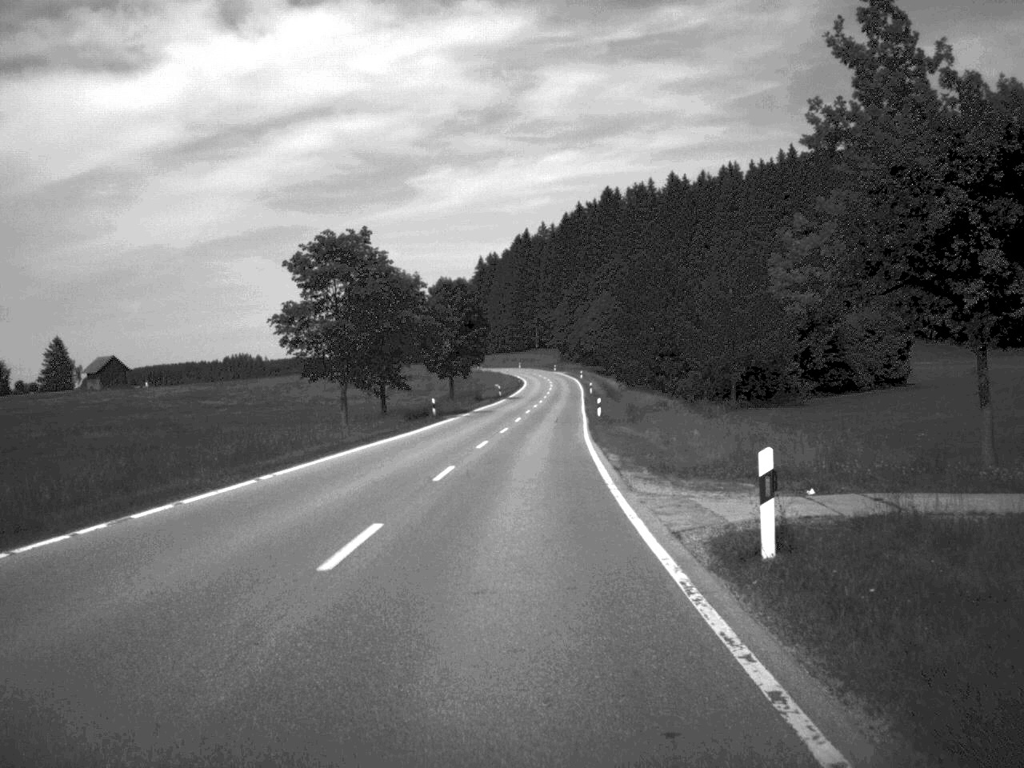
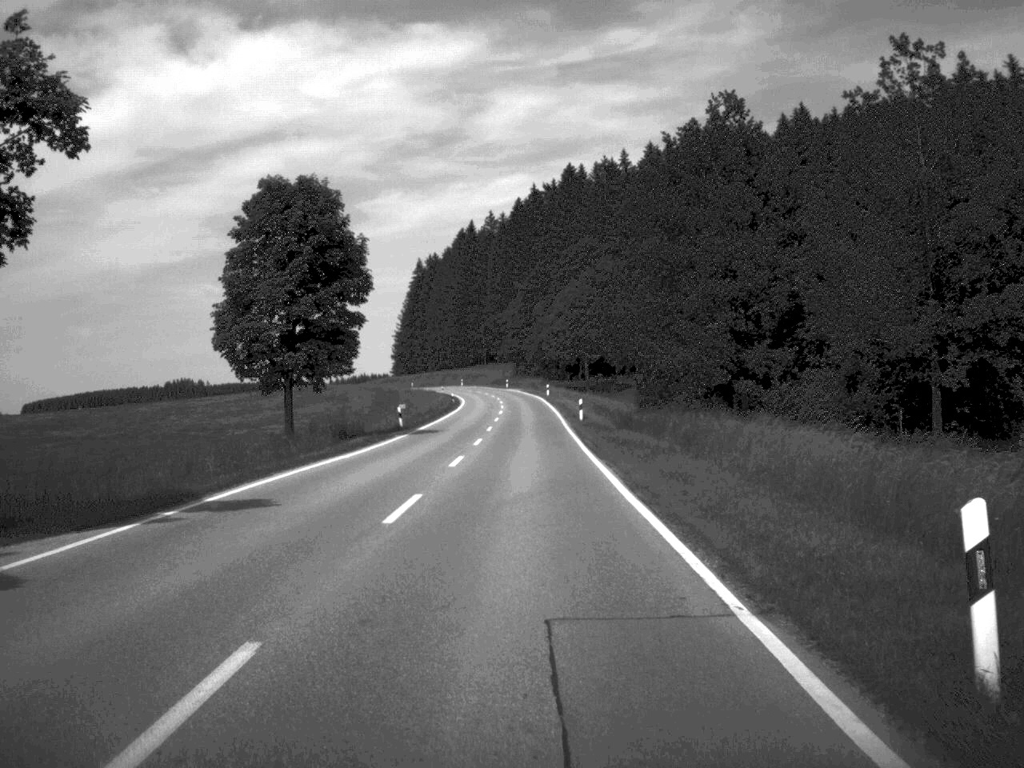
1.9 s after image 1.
(+1.0, +54.2) m; +2°
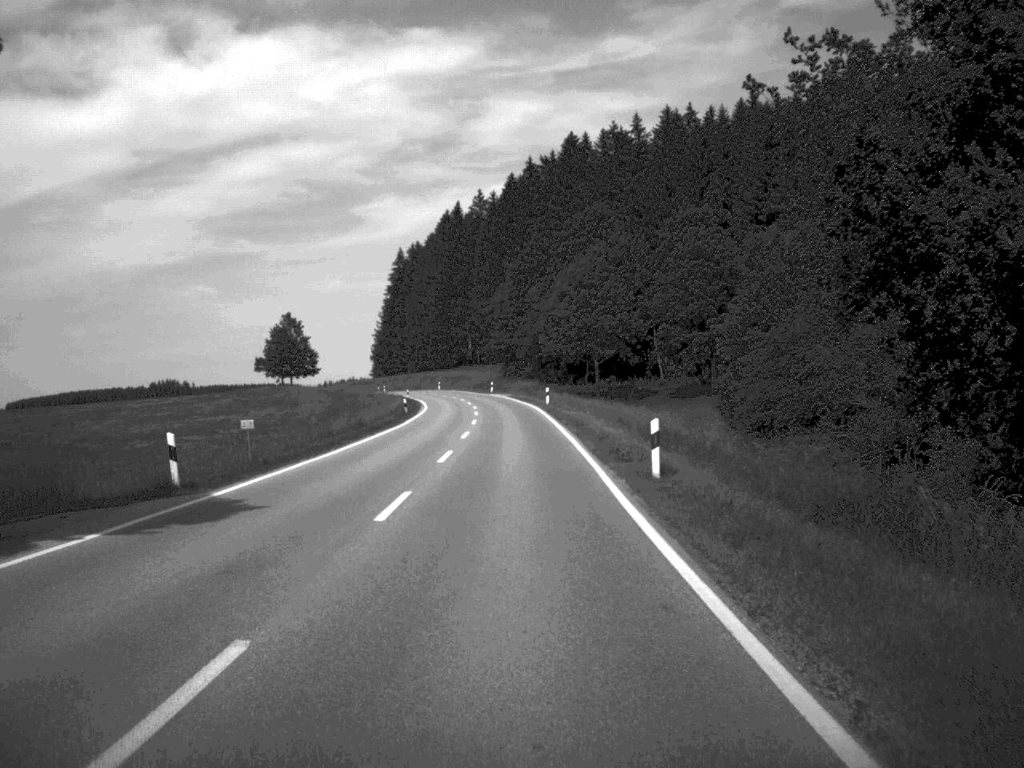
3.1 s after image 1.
(+0.1, +34.6) m; 0°
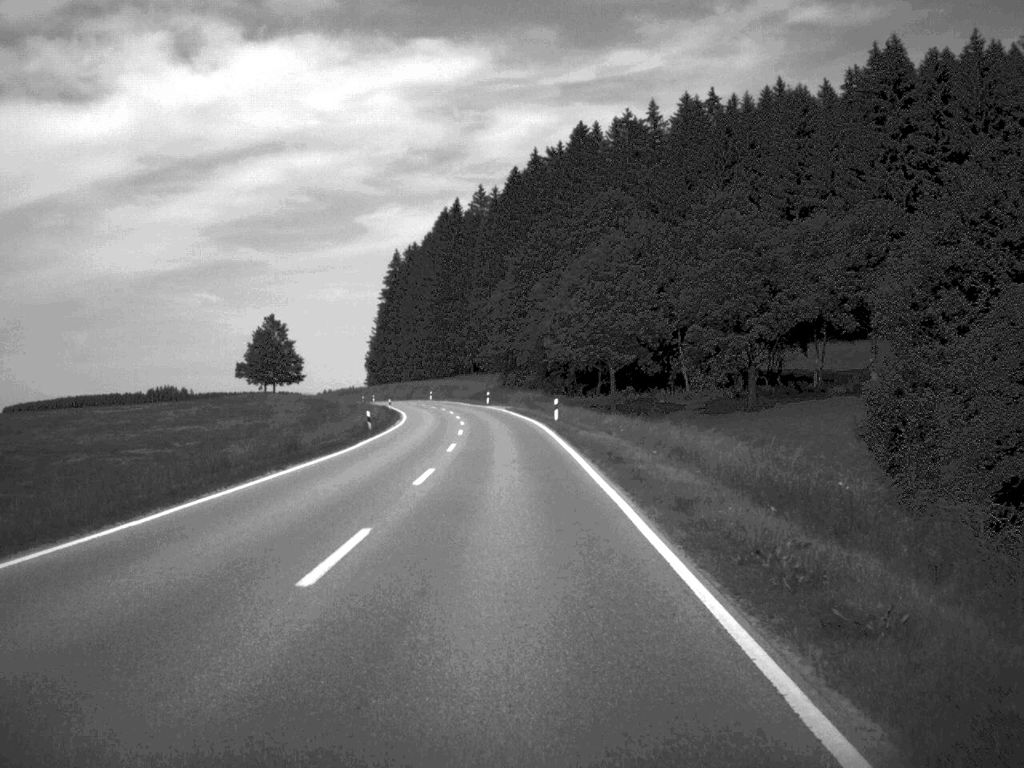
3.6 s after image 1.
(0.0, +16.9) m; 0°
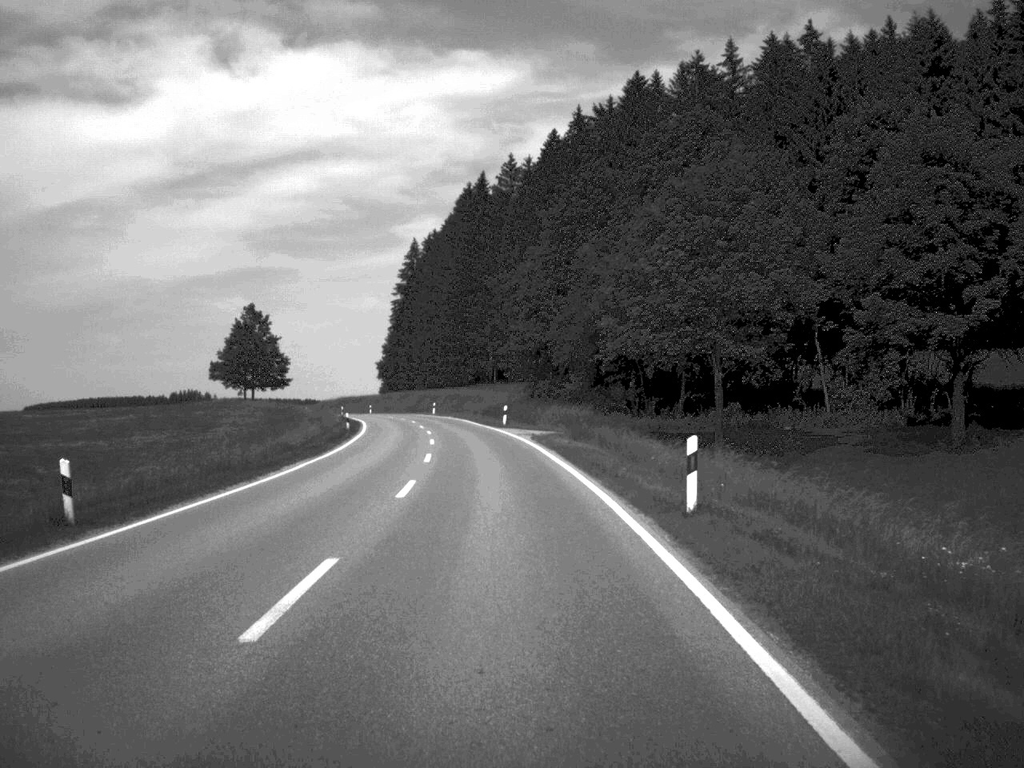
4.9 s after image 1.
(-0.4, +37.5) m; -2°
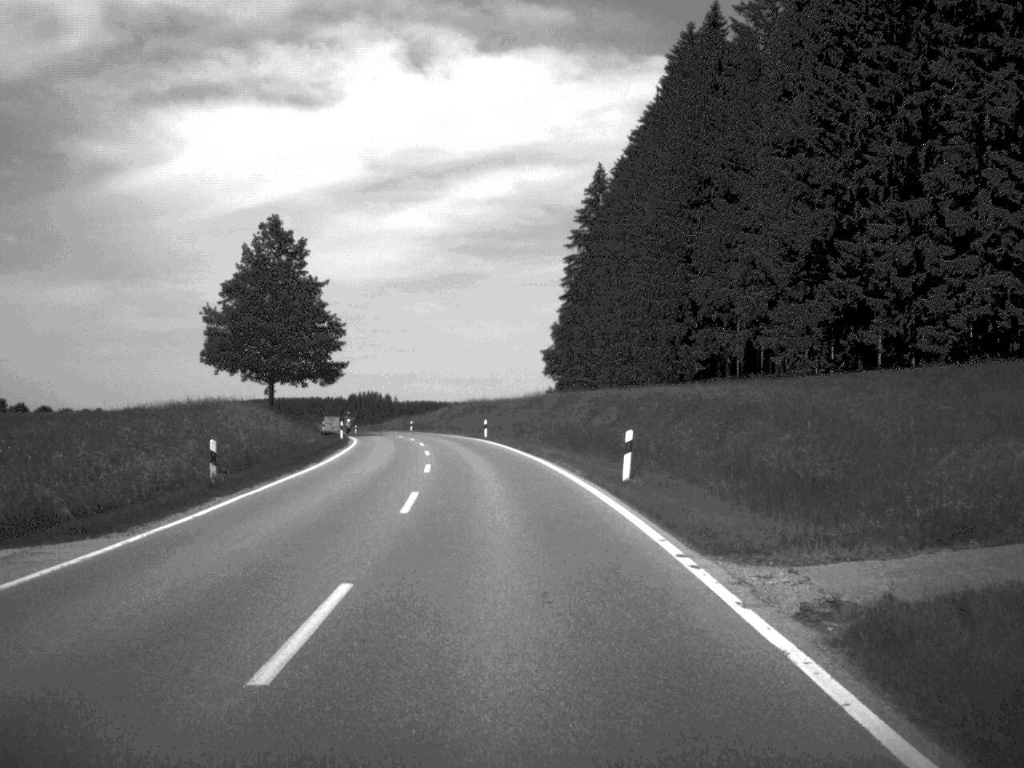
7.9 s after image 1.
(-6.1, +83.2) m; -9°
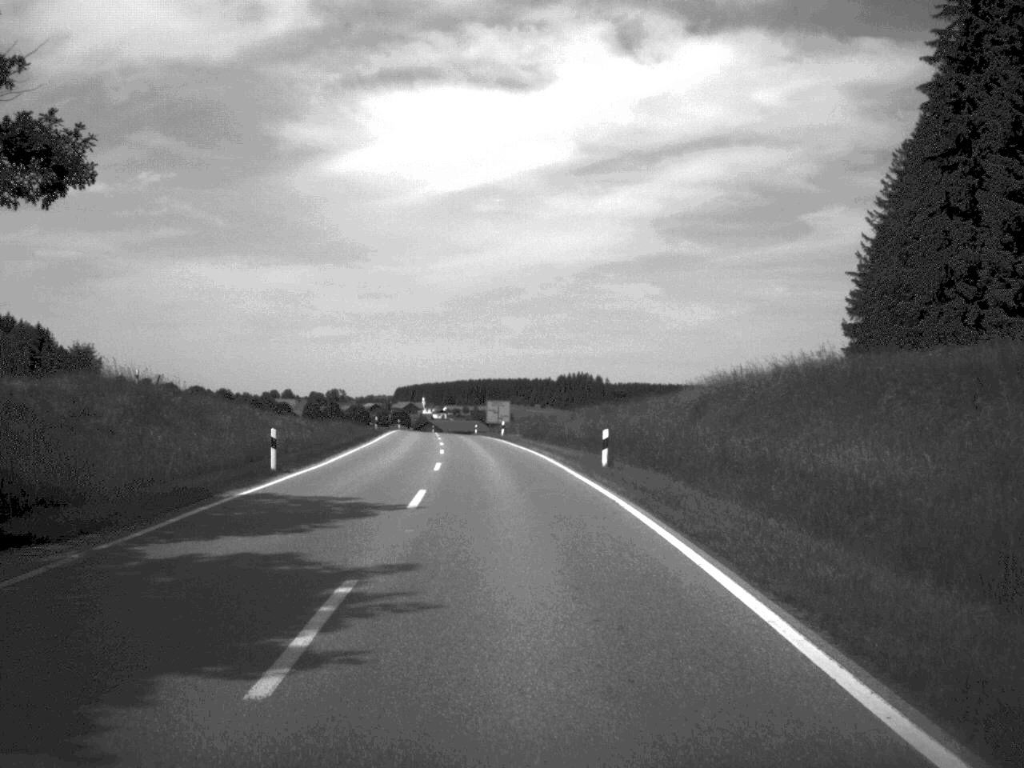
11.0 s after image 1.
(-6.9, +81.9) m; -10°
